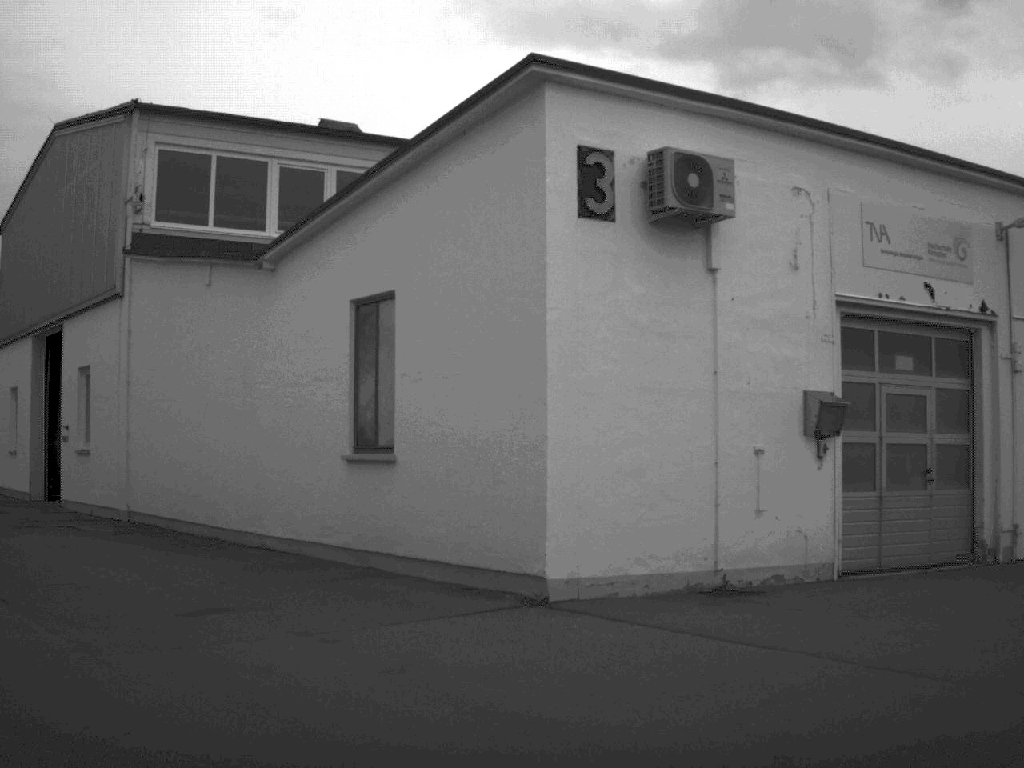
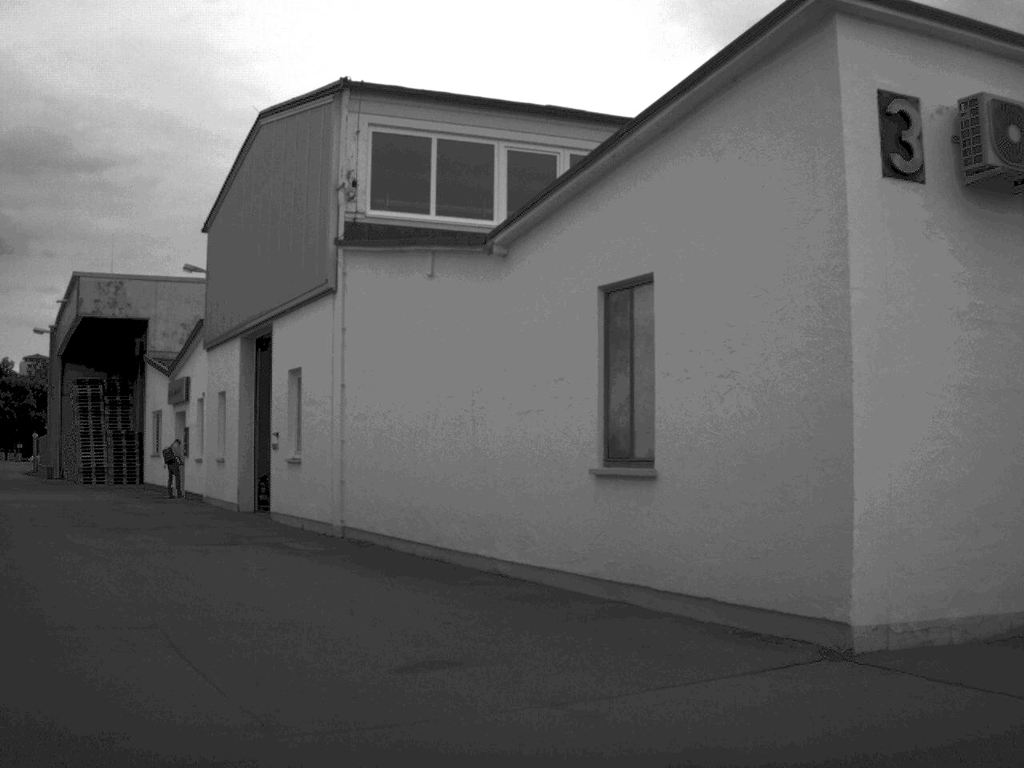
(-0.2, +2.0) m; -10°
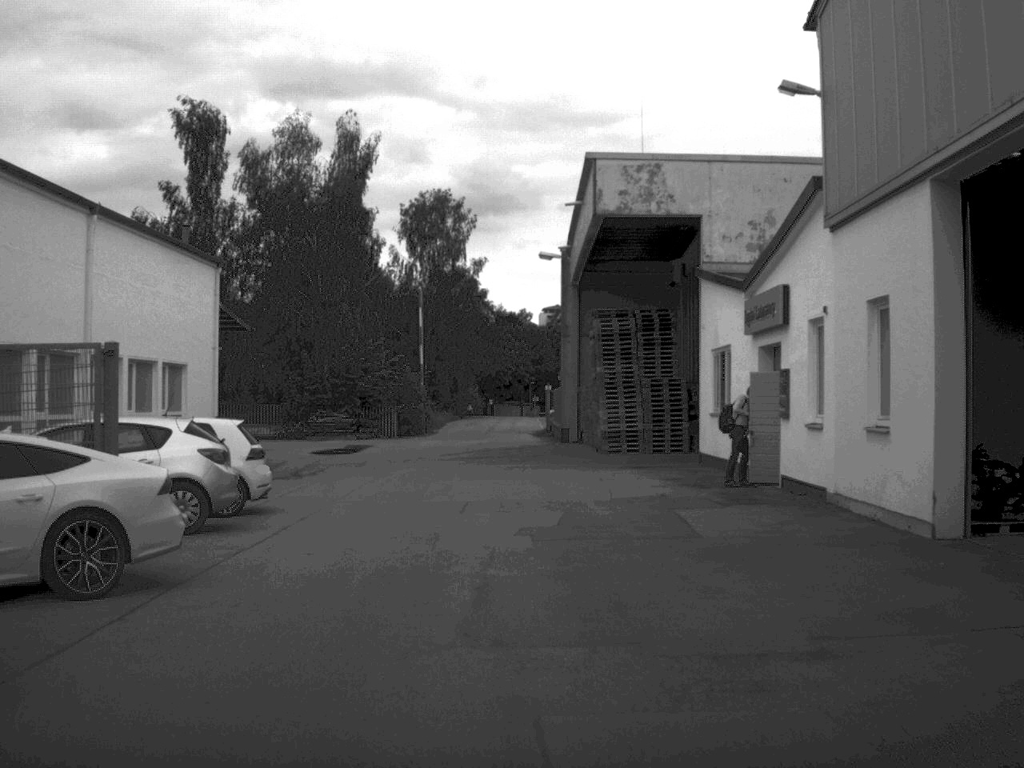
(-4.2, +13.5) m; -23°
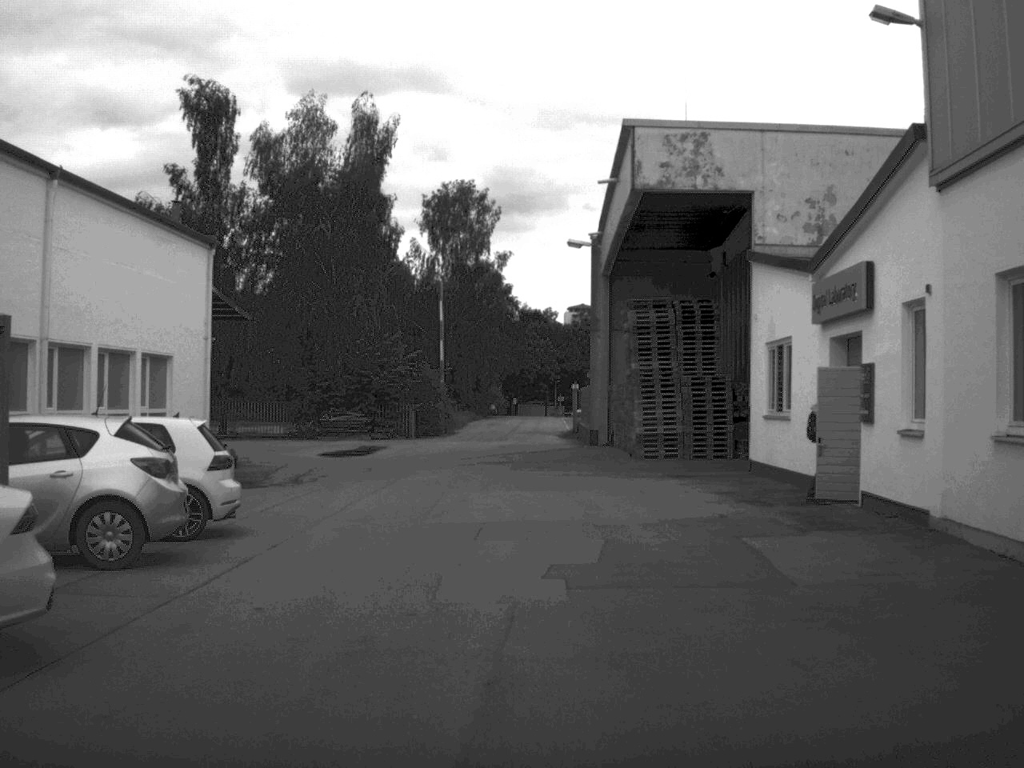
(0.0, +3.6) m; -1°
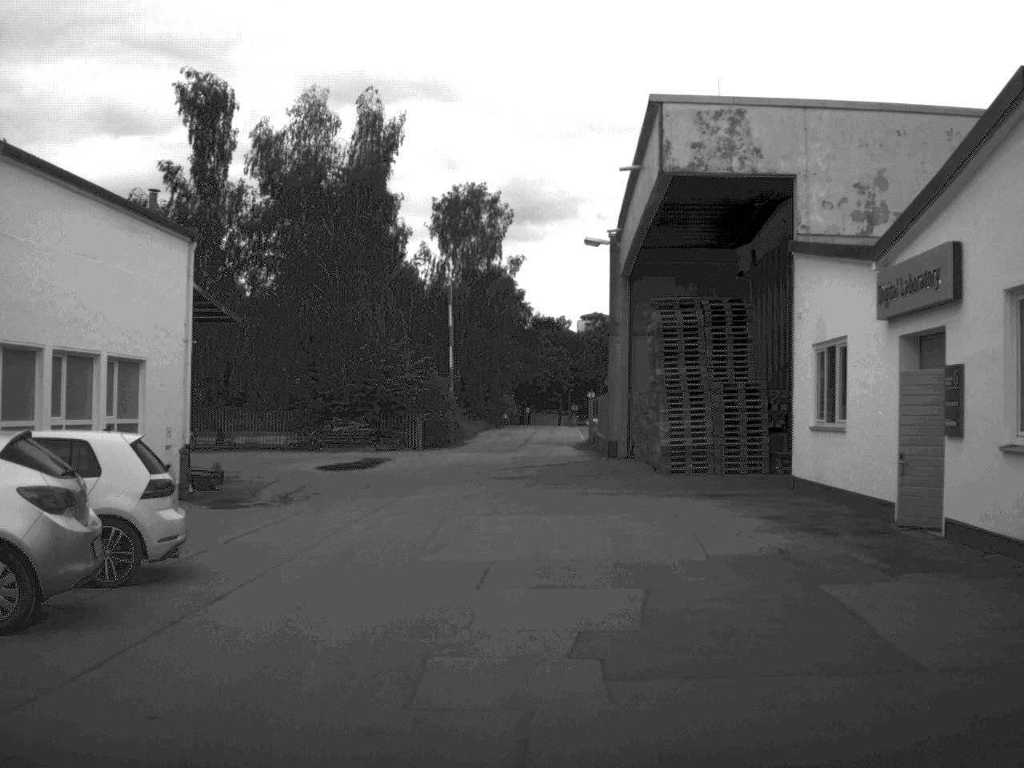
(0.0, +3.1) m; -1°
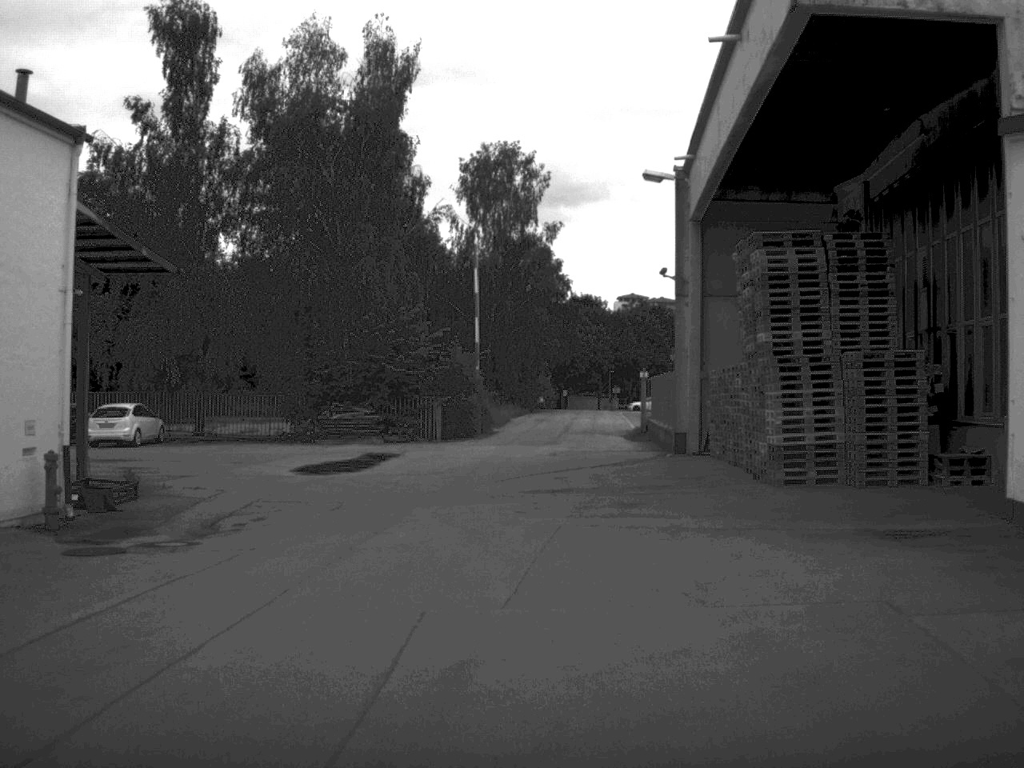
(-0.1, +9.6) m; -2°
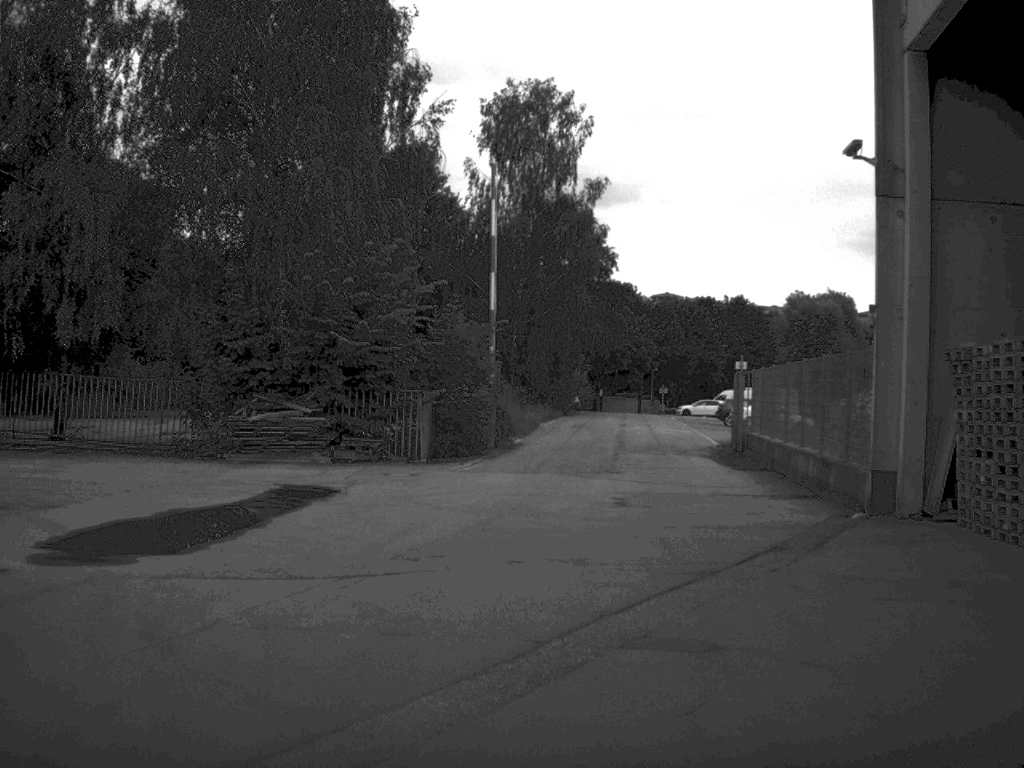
(-0.2, +17.2) m; -1°
